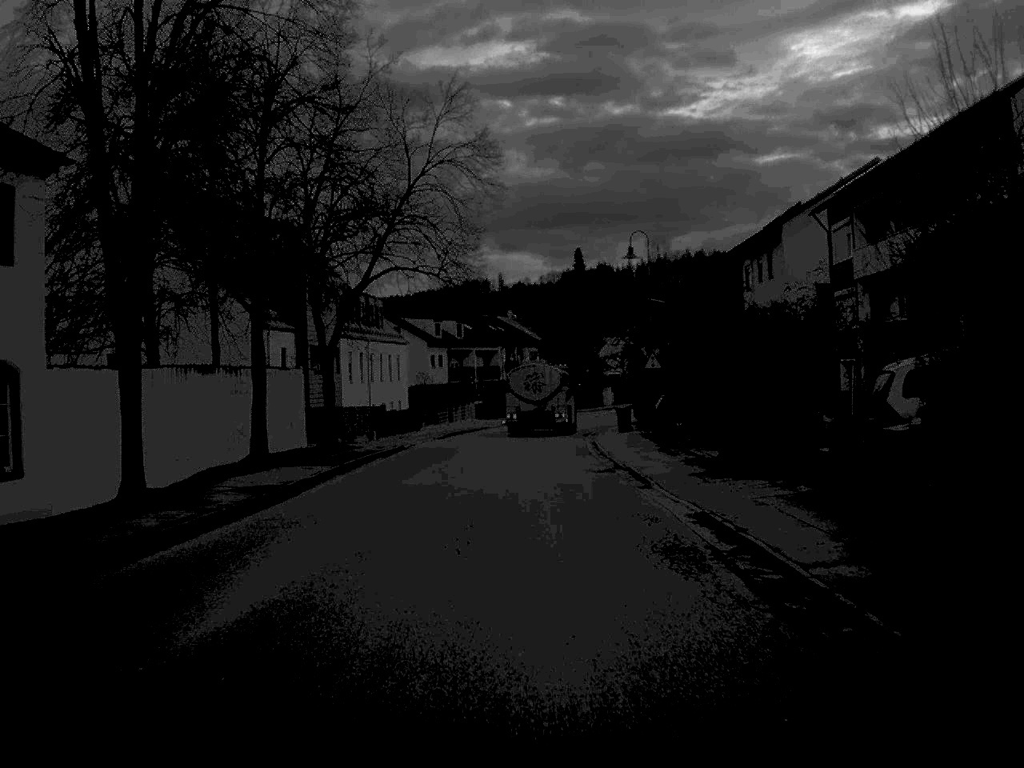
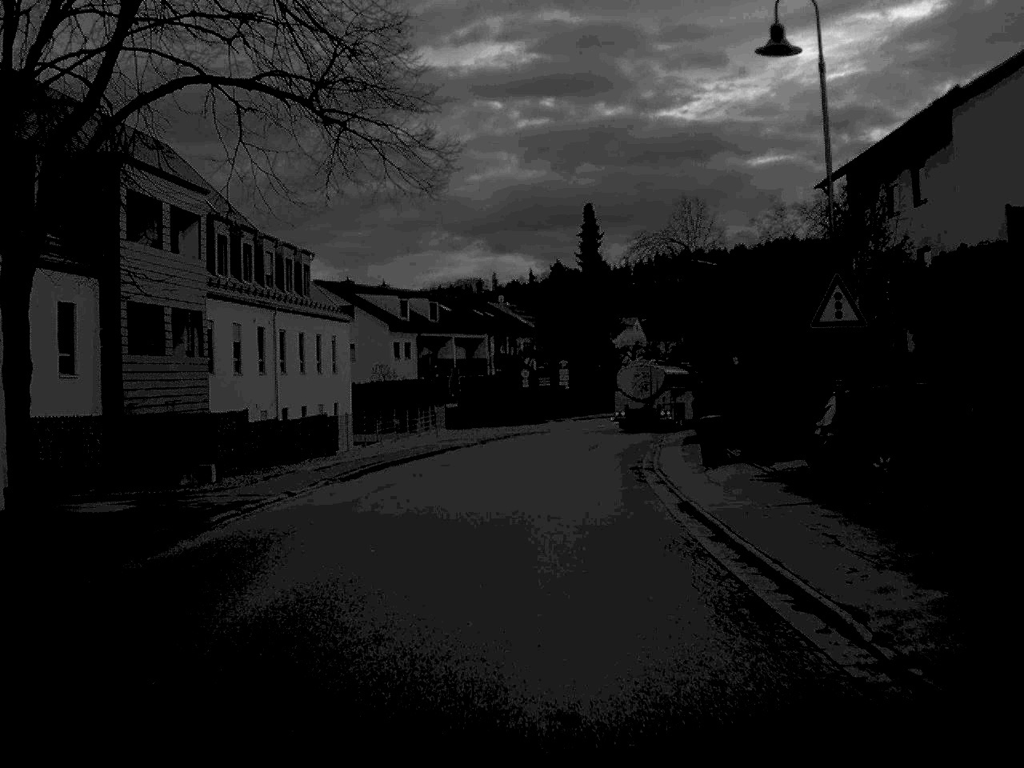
(0.0, +26.7) m; 0°
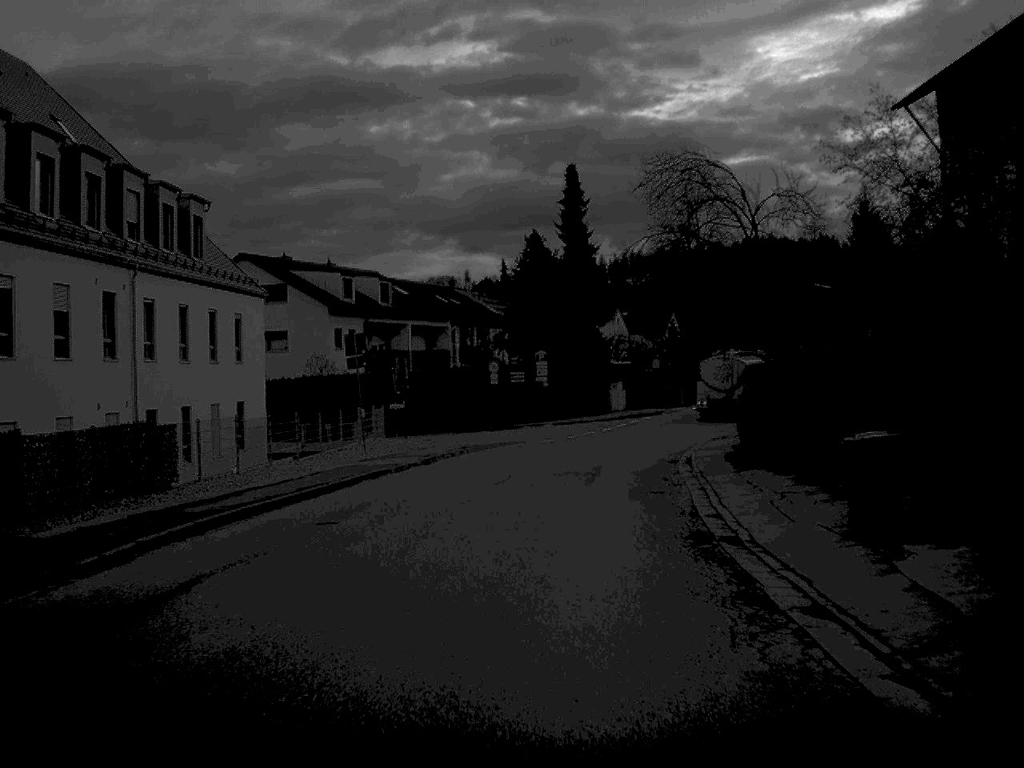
(+0.2, +14.6) m; +1°
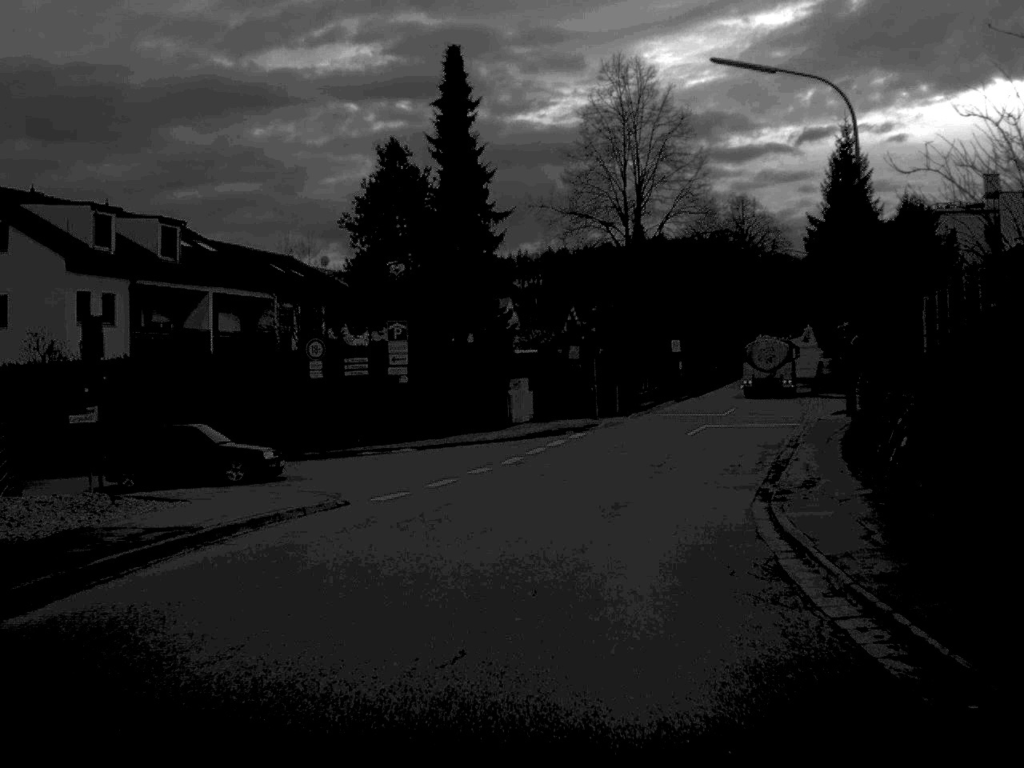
(+1.0, +25.2) m; +5°
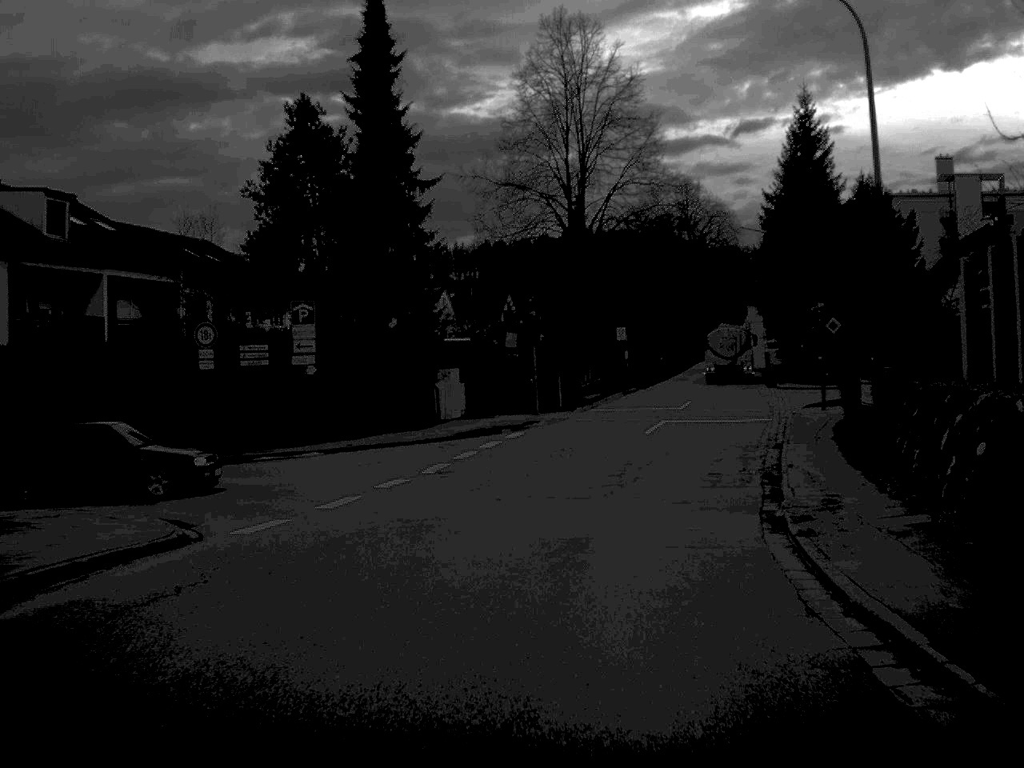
(+0.1, +5.6) m; +3°
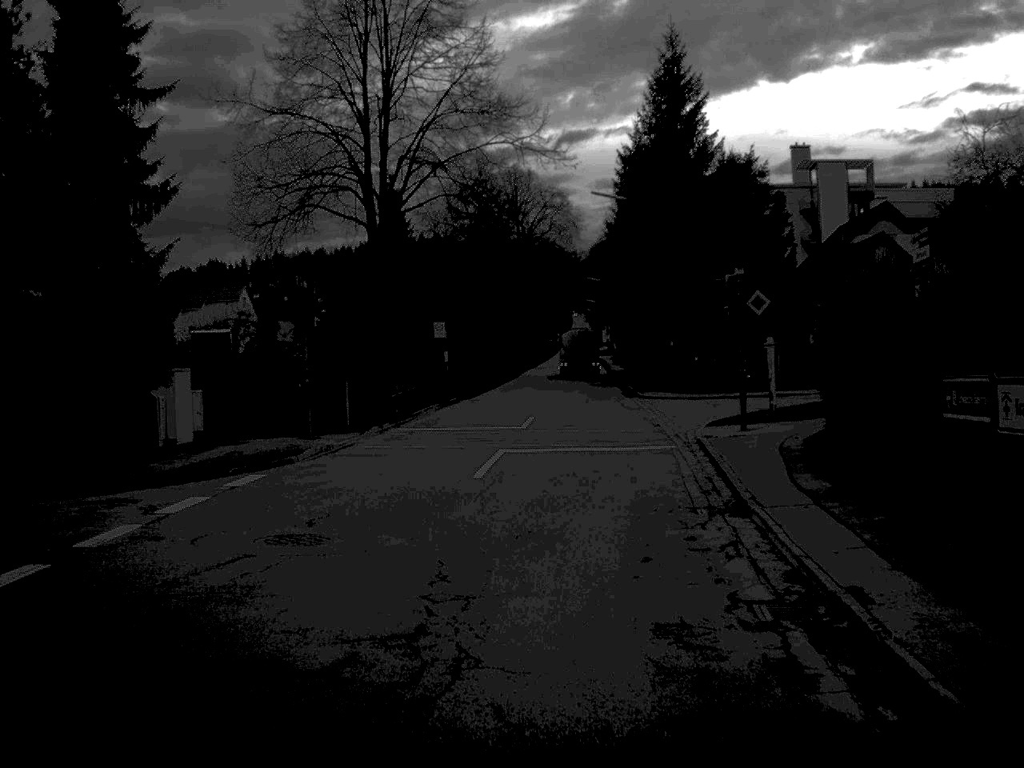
(+1.0, +13.6) m; +8°
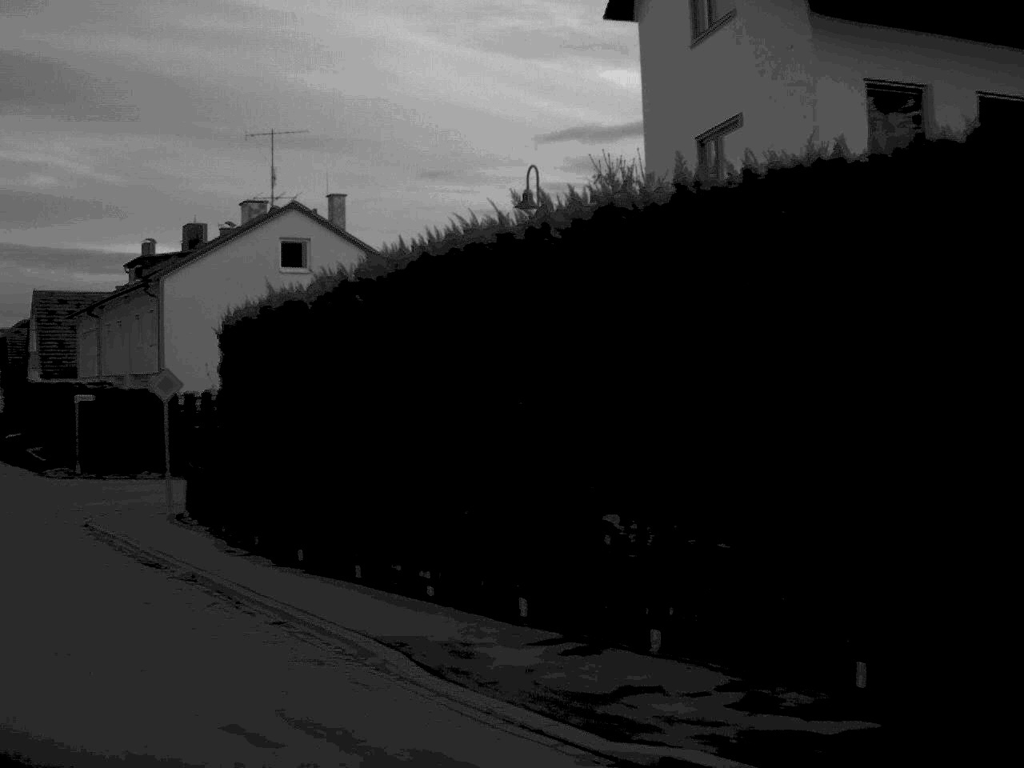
(-5.6, +11.4) m; -77°
